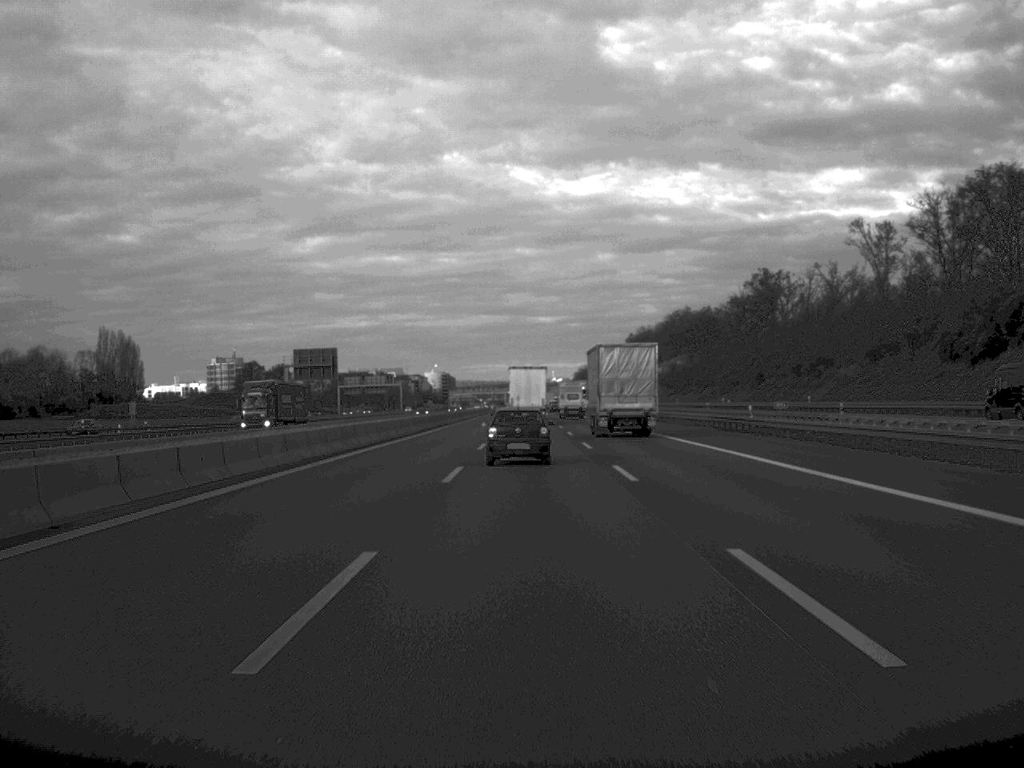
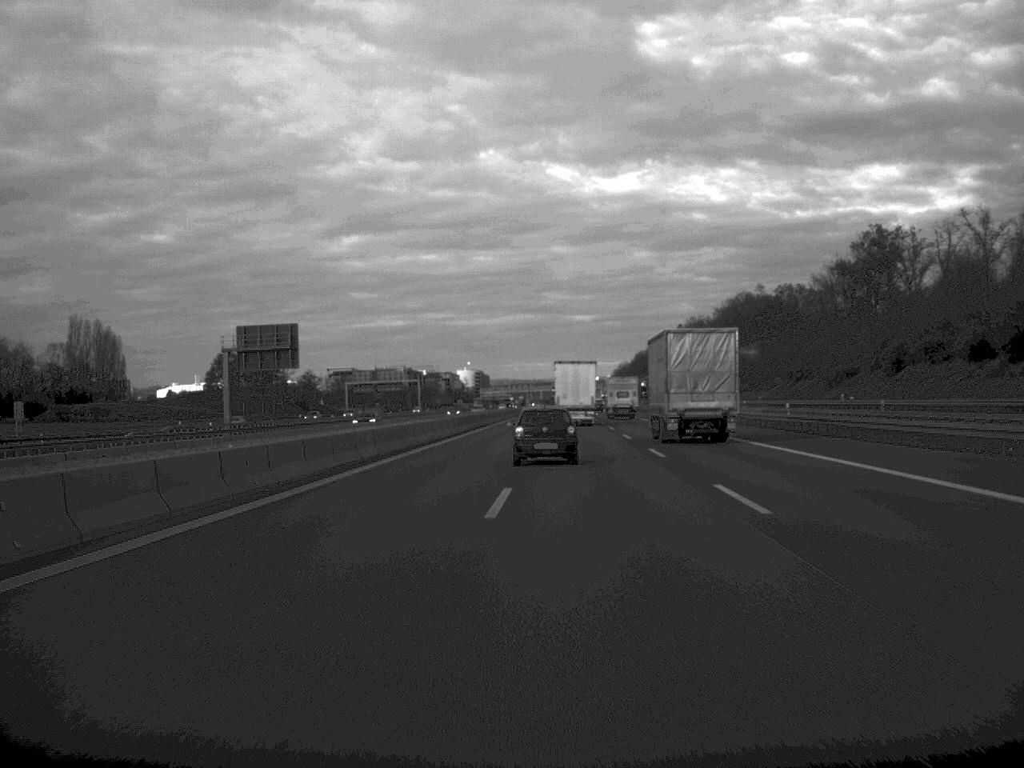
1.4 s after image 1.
(-0.6, +43.3) m; -2°
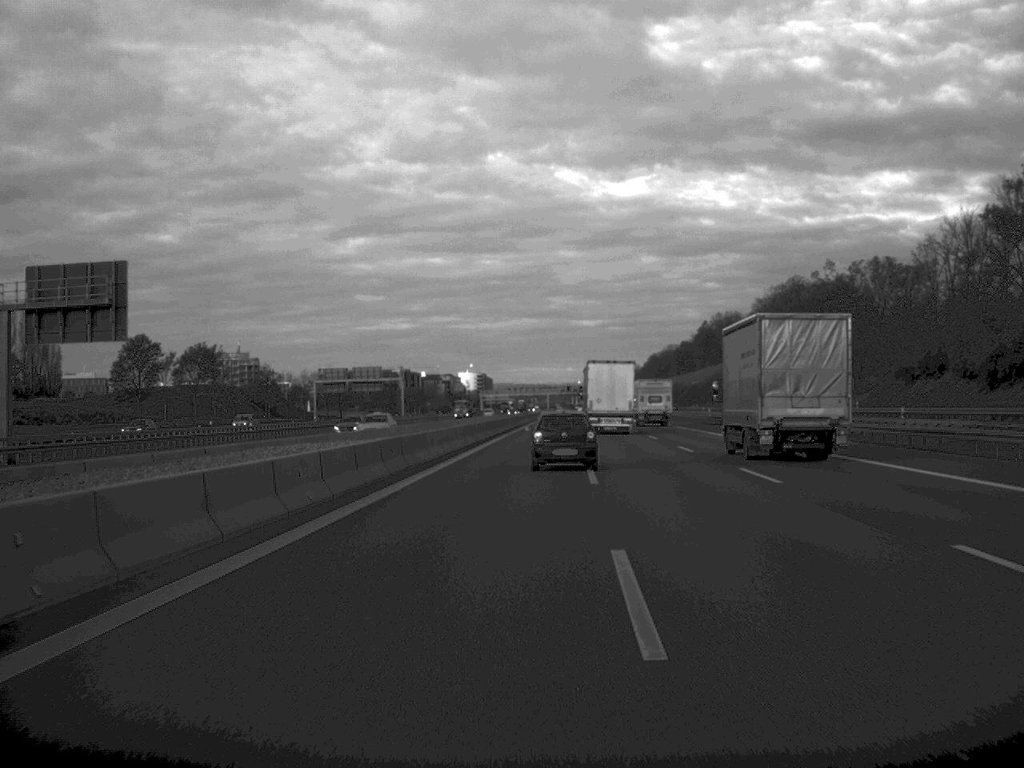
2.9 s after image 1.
(-0.2, +45.8) m; 0°
